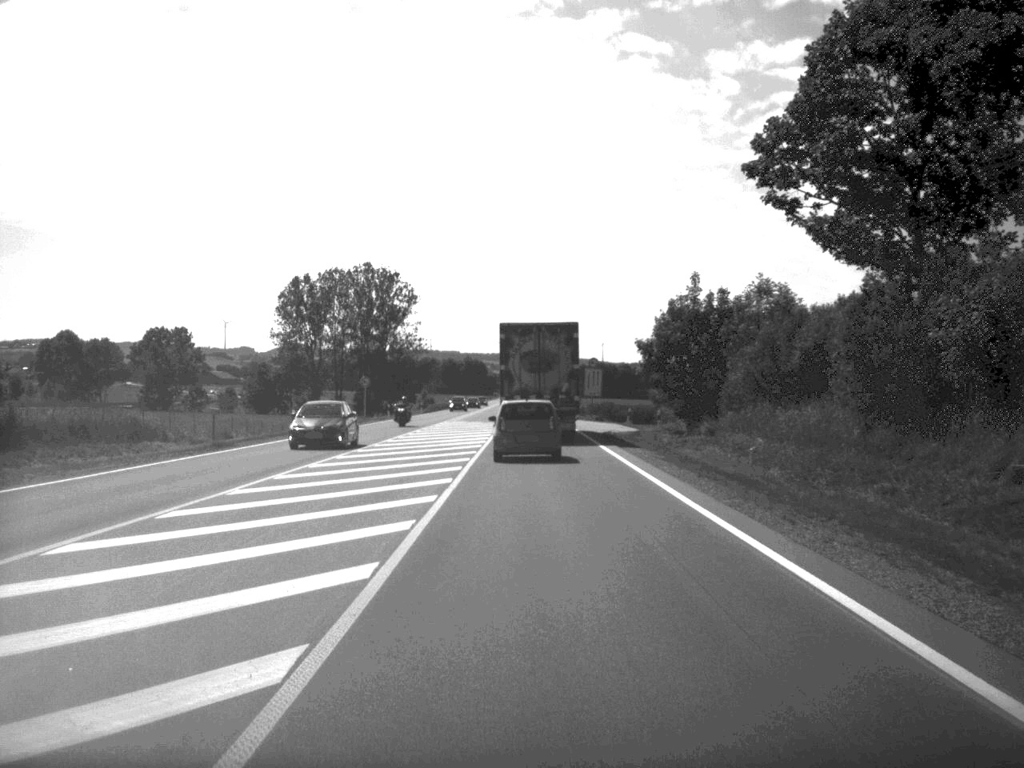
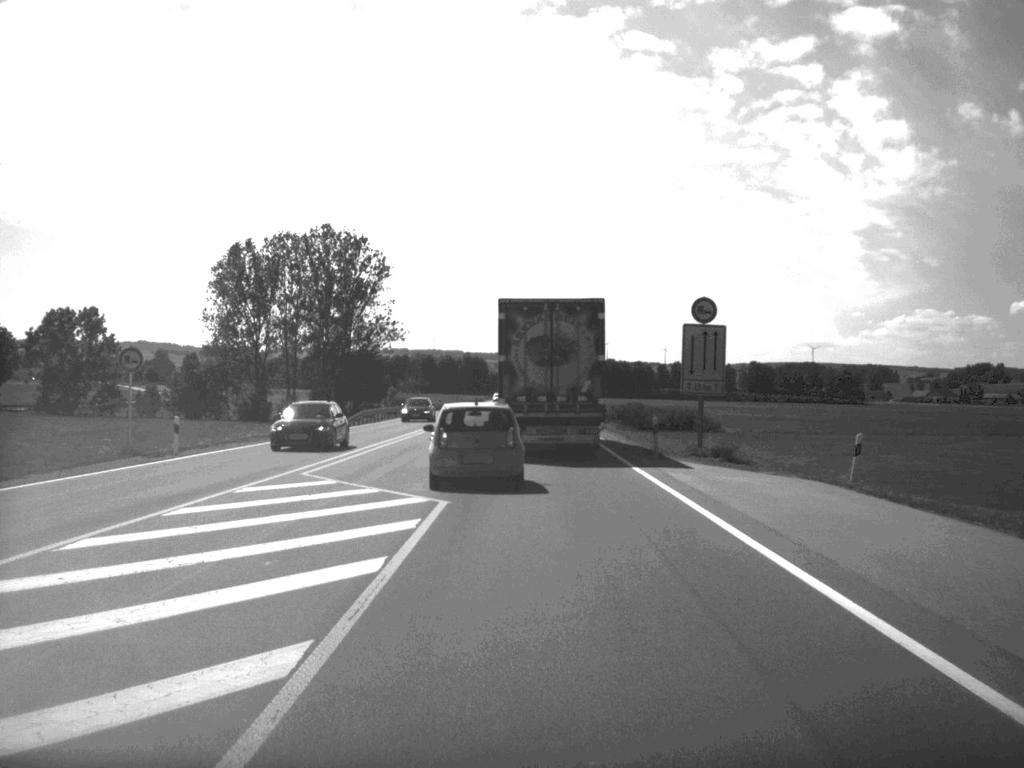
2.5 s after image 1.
(-0.1, +56.1) m; 0°
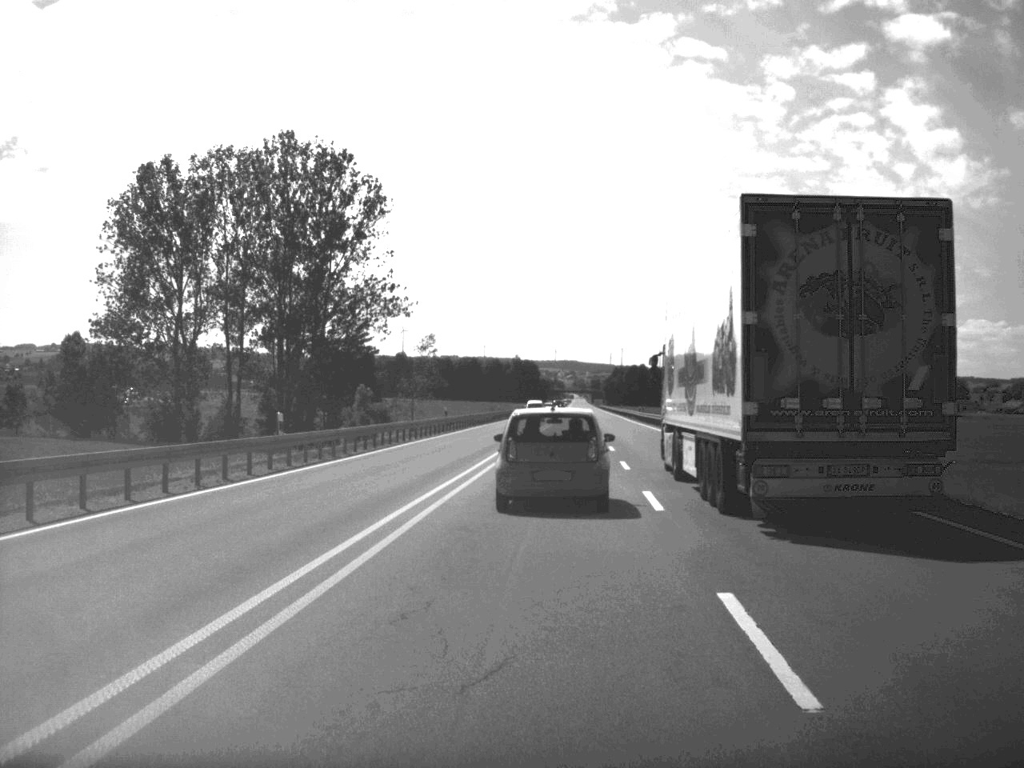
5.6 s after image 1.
(-2.4, +72.9) m; -2°
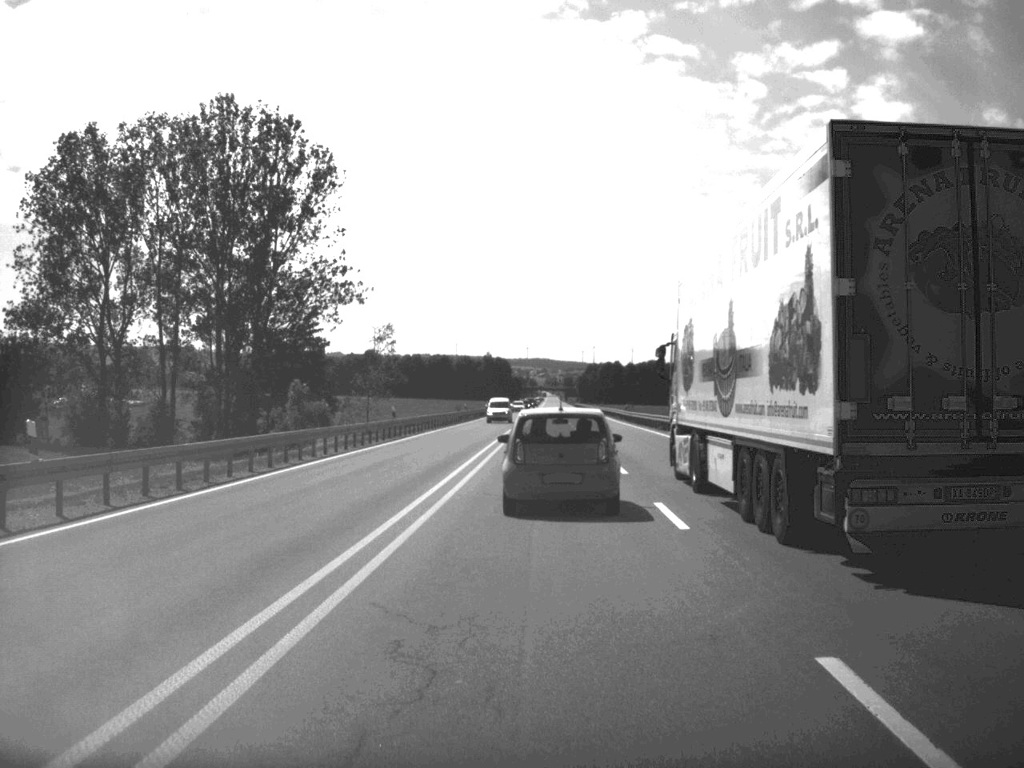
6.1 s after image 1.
(+0.2, +14.7) m; +1°
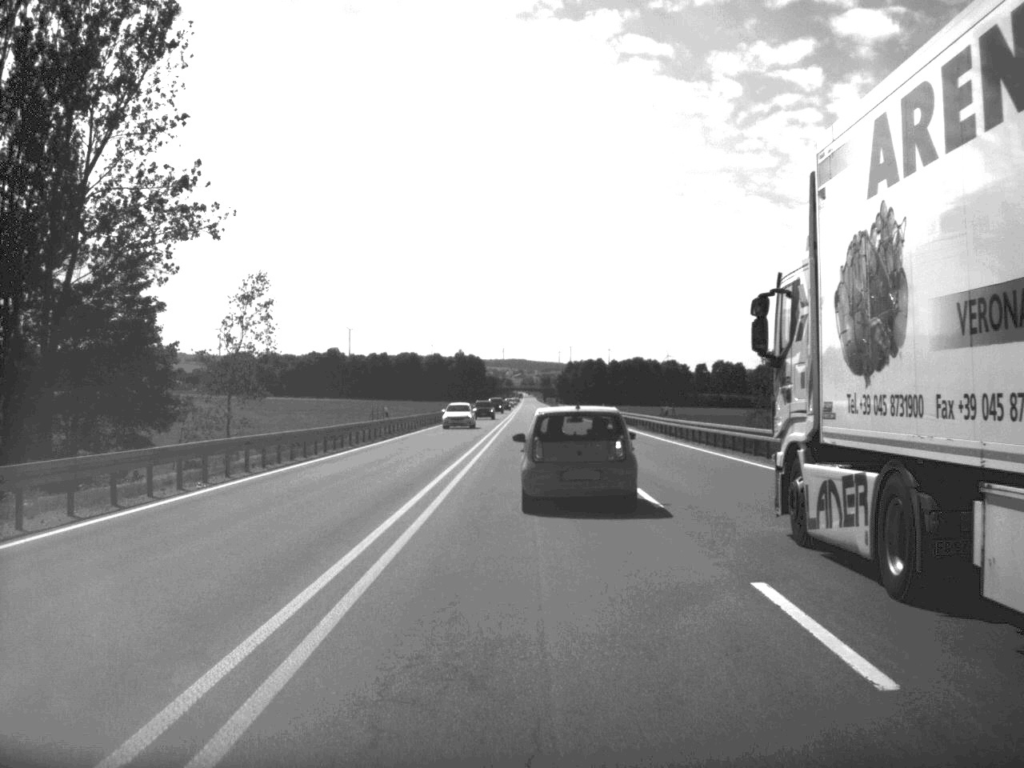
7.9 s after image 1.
(+0.4, +44.7) m; +1°
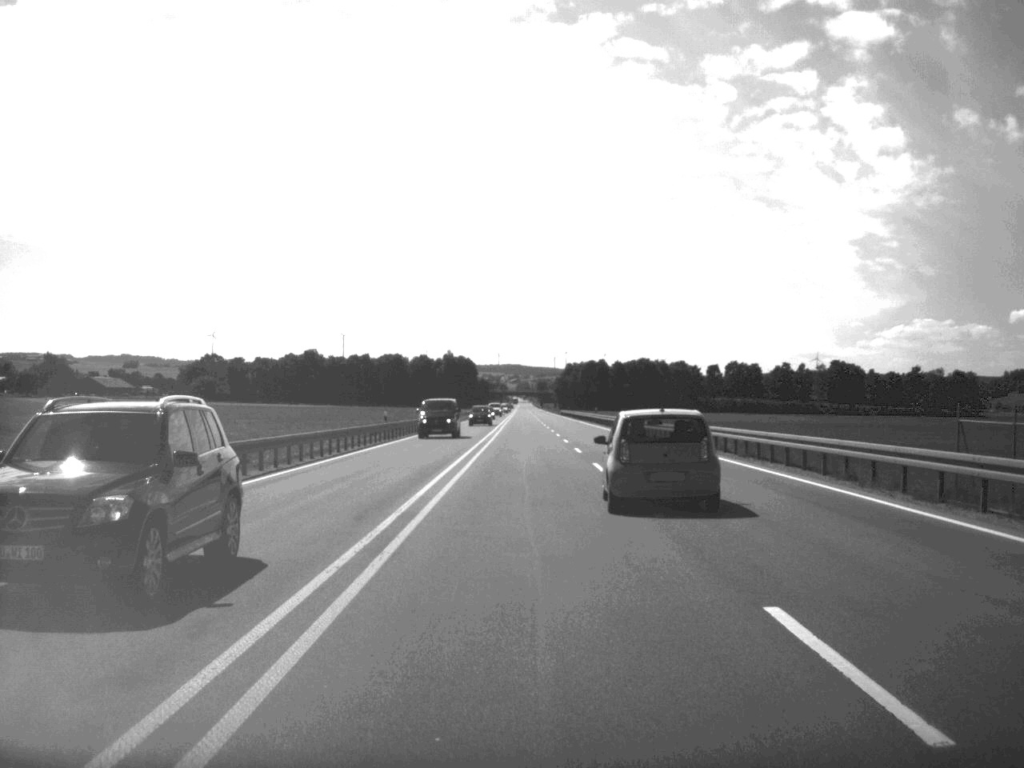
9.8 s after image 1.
(0.0, +49.0) m; 0°
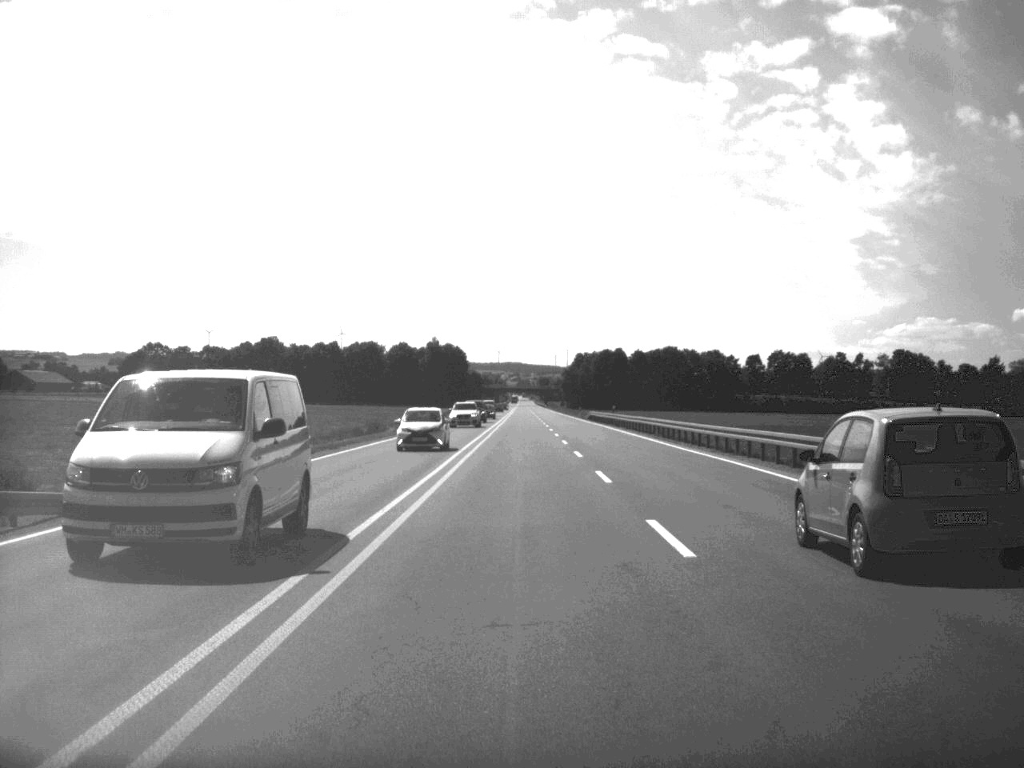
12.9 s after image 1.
(-0.2, +88.7) m; 0°
